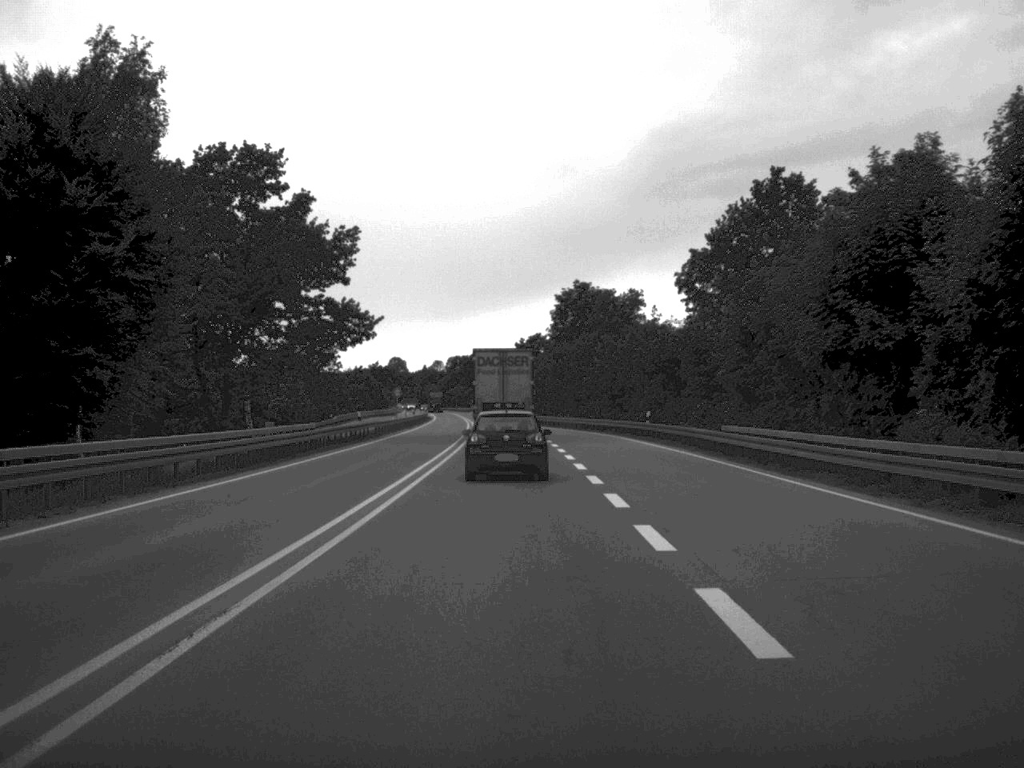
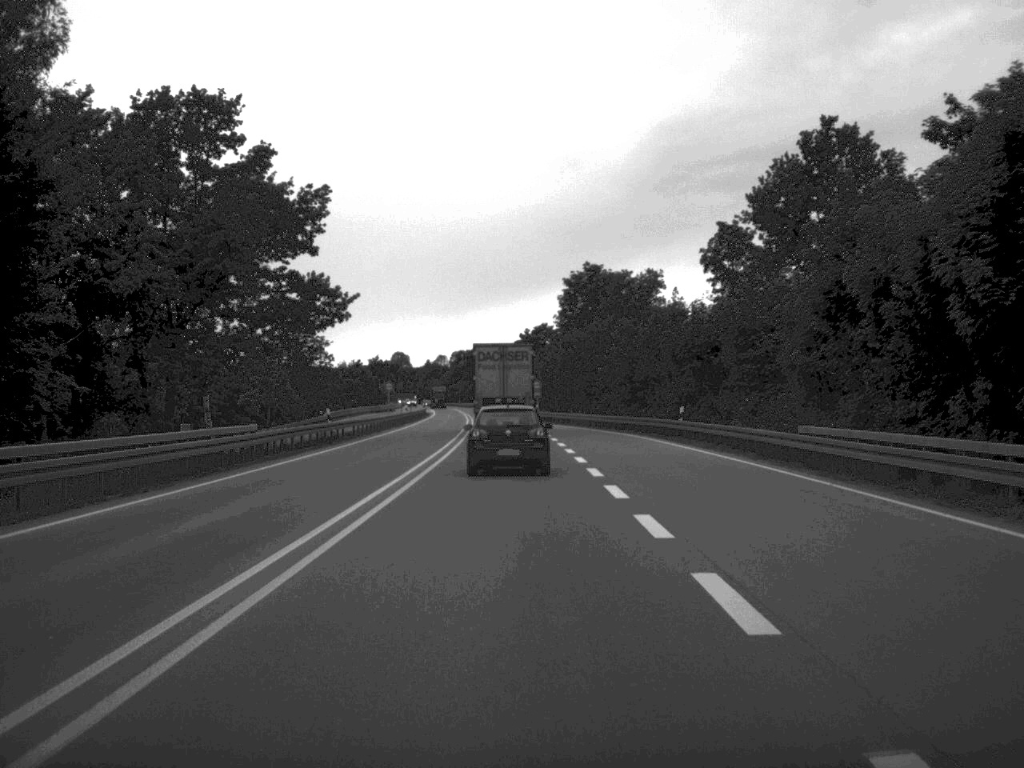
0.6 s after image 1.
(0.0, +11.2) m; 0°
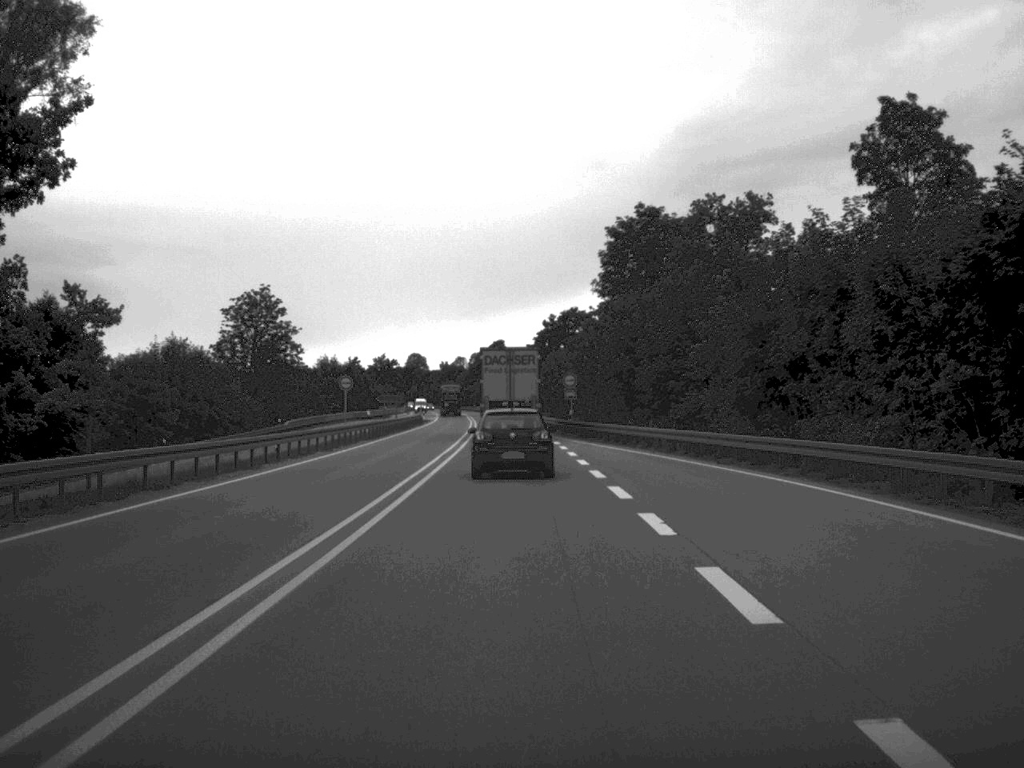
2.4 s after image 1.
(-0.2, +34.8) m; -1°
